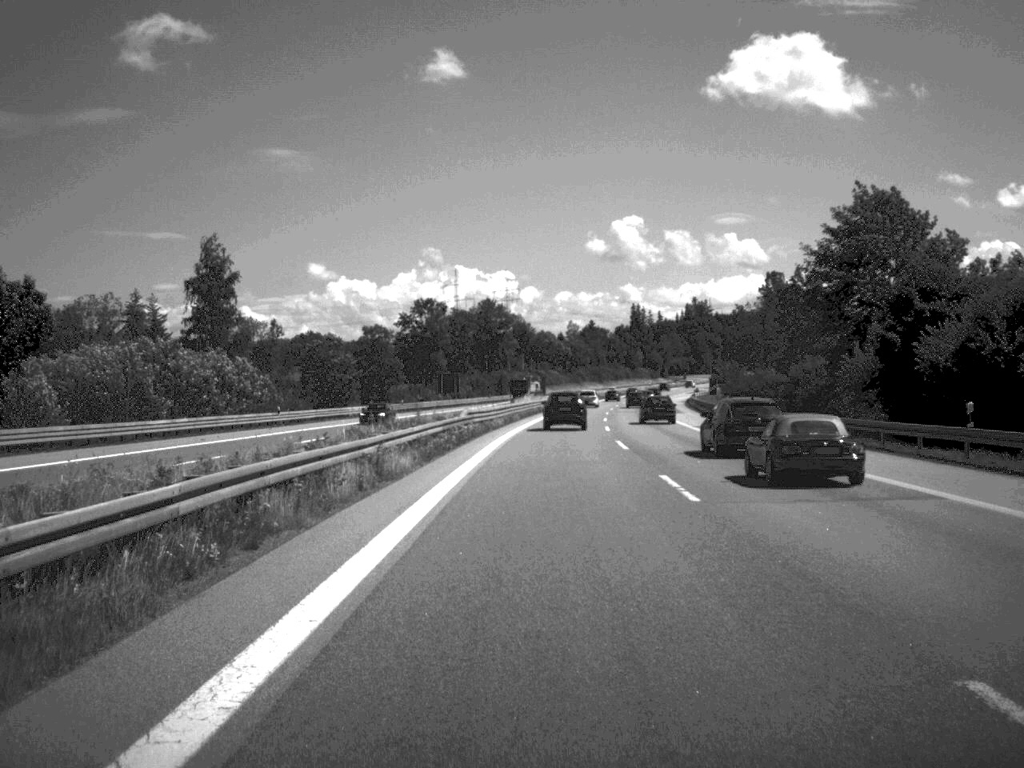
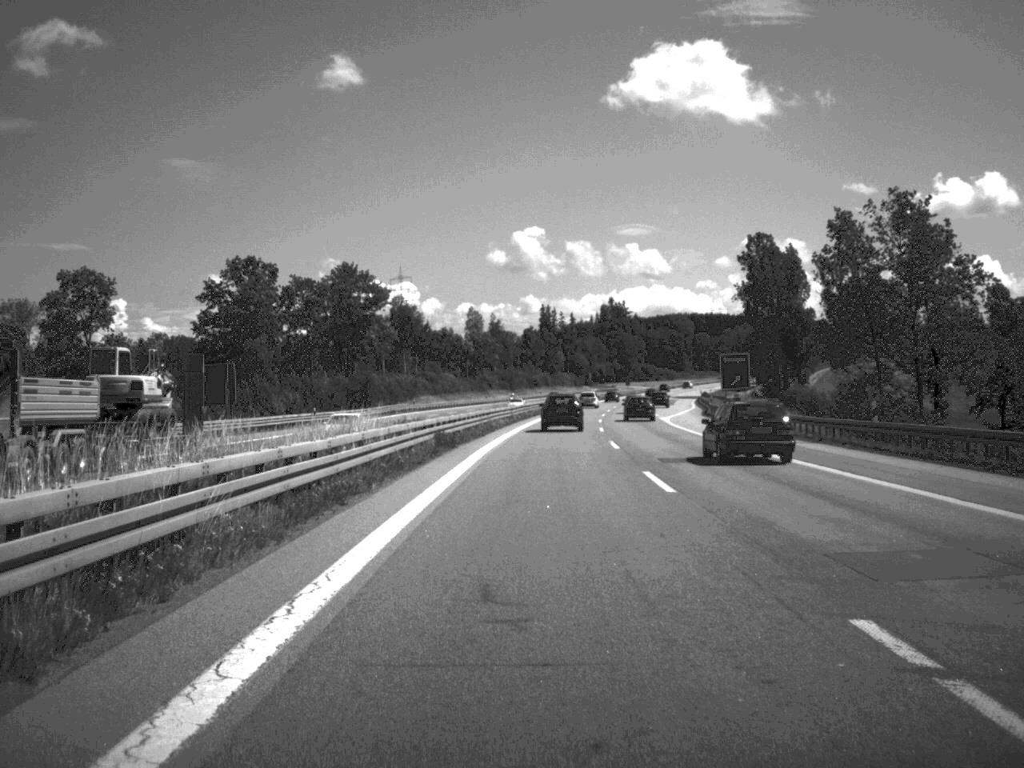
(+3.1, +86.5) m; +4°
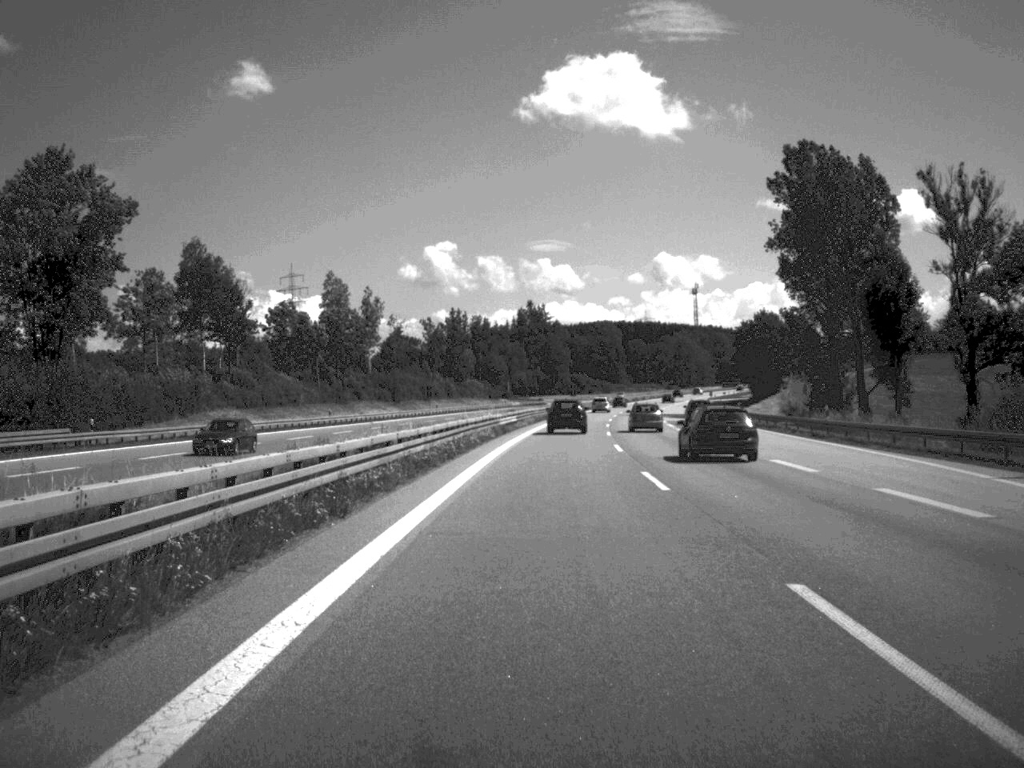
(+2.8, +86.4) m; +4°
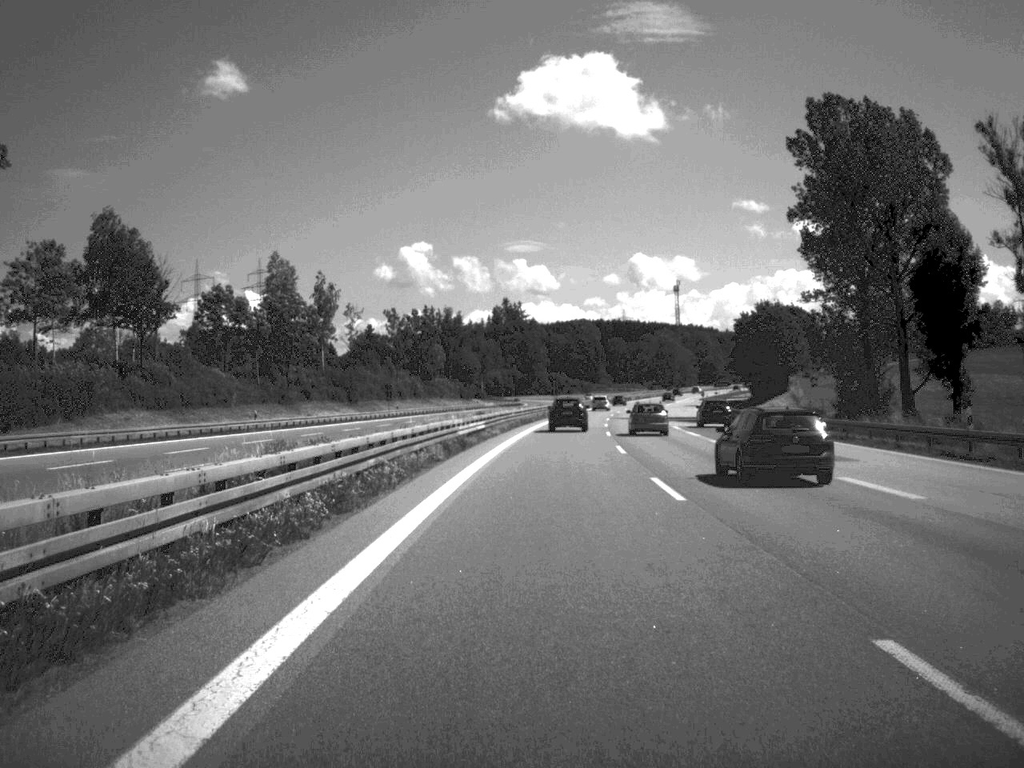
(+0.2, +20.4) m; +1°
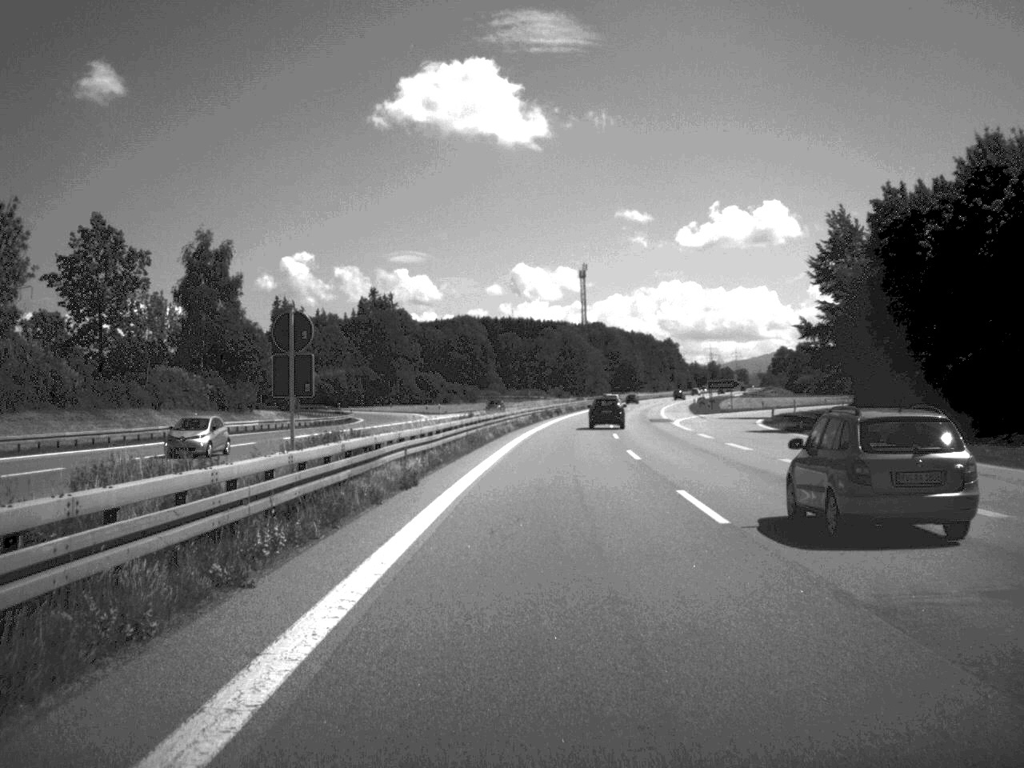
(+4.8, +110.1) m; +5°
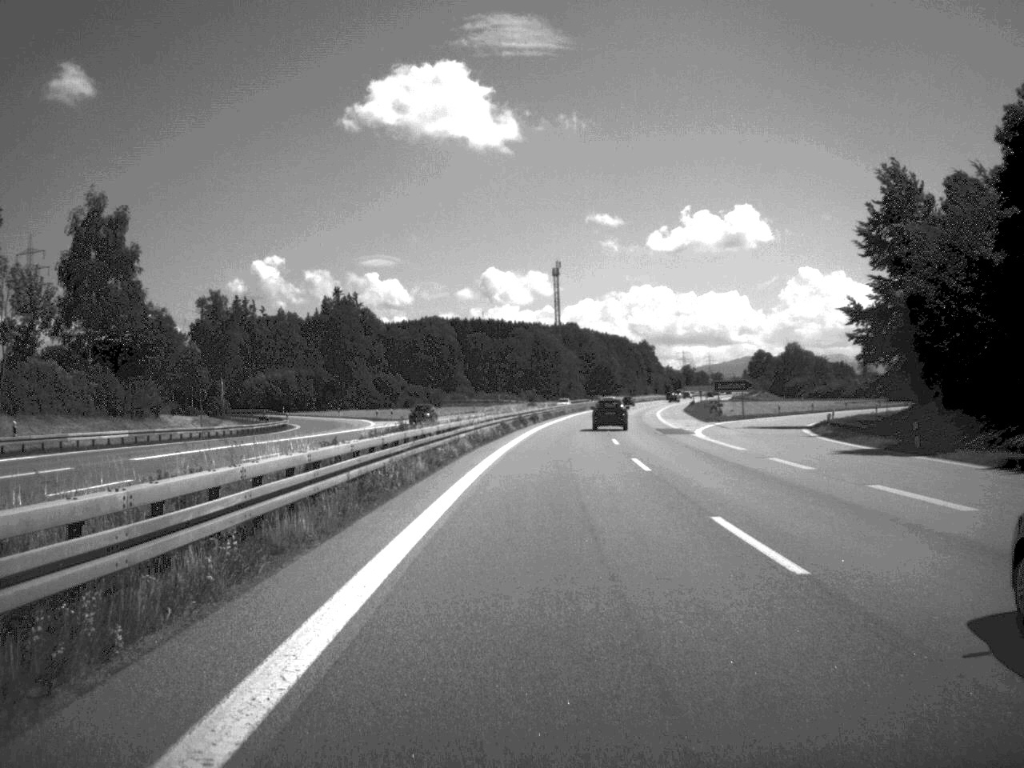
(+0.2, +22.6) m; +1°
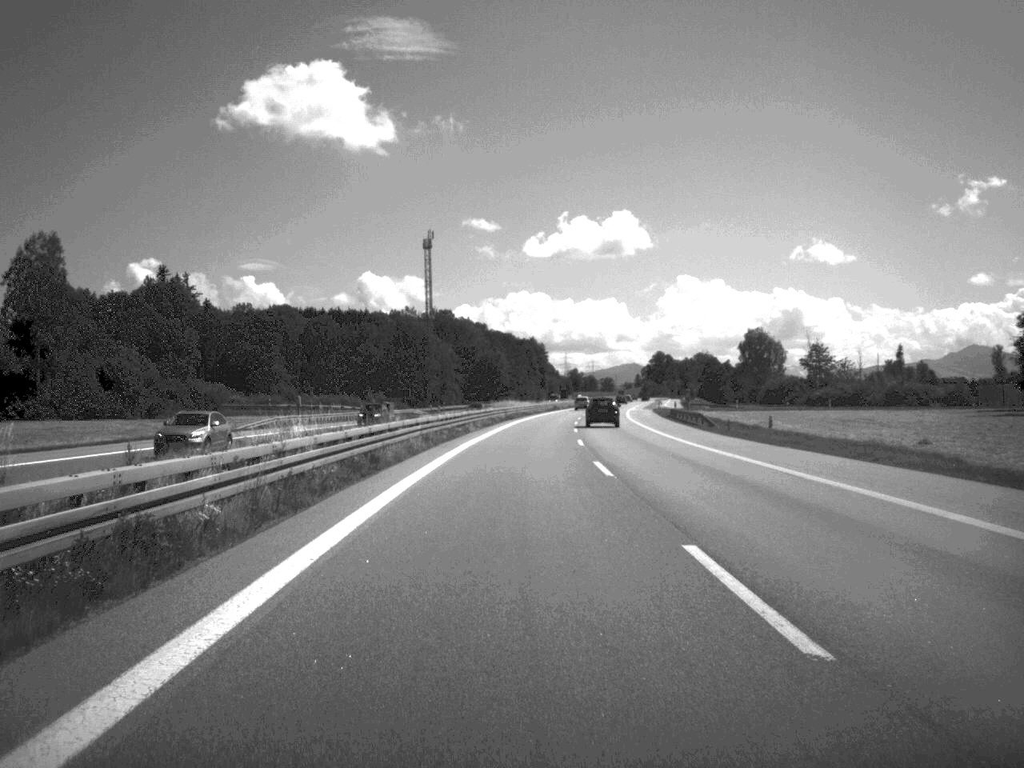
(+4.1, +92.4) m; +5°
